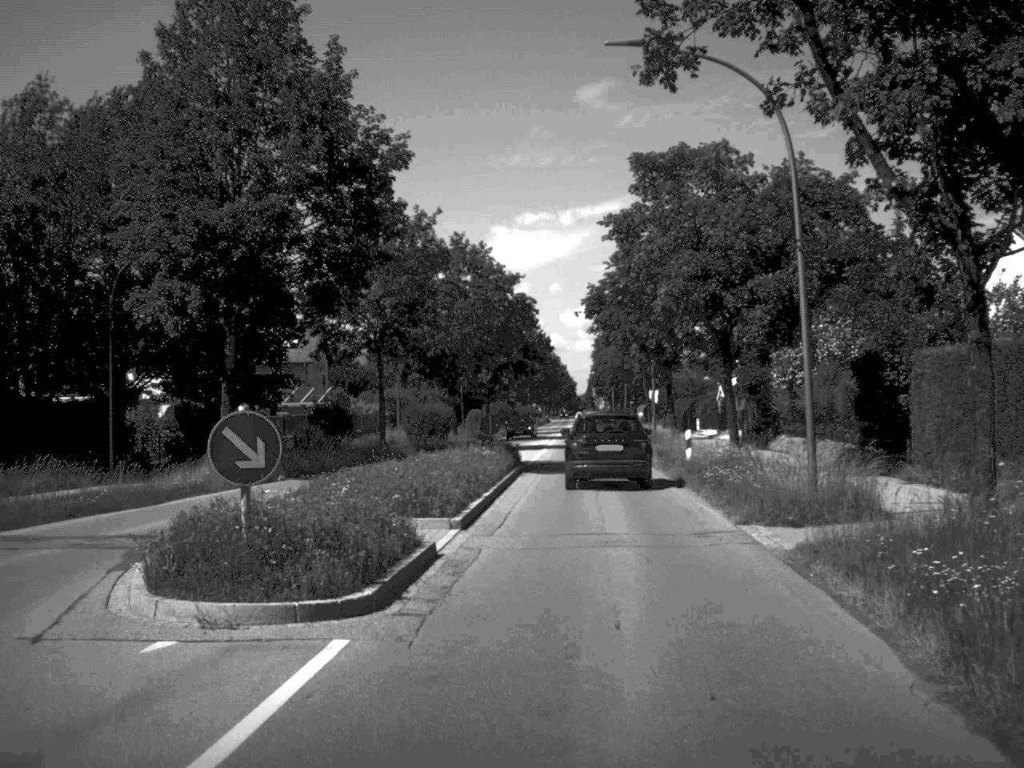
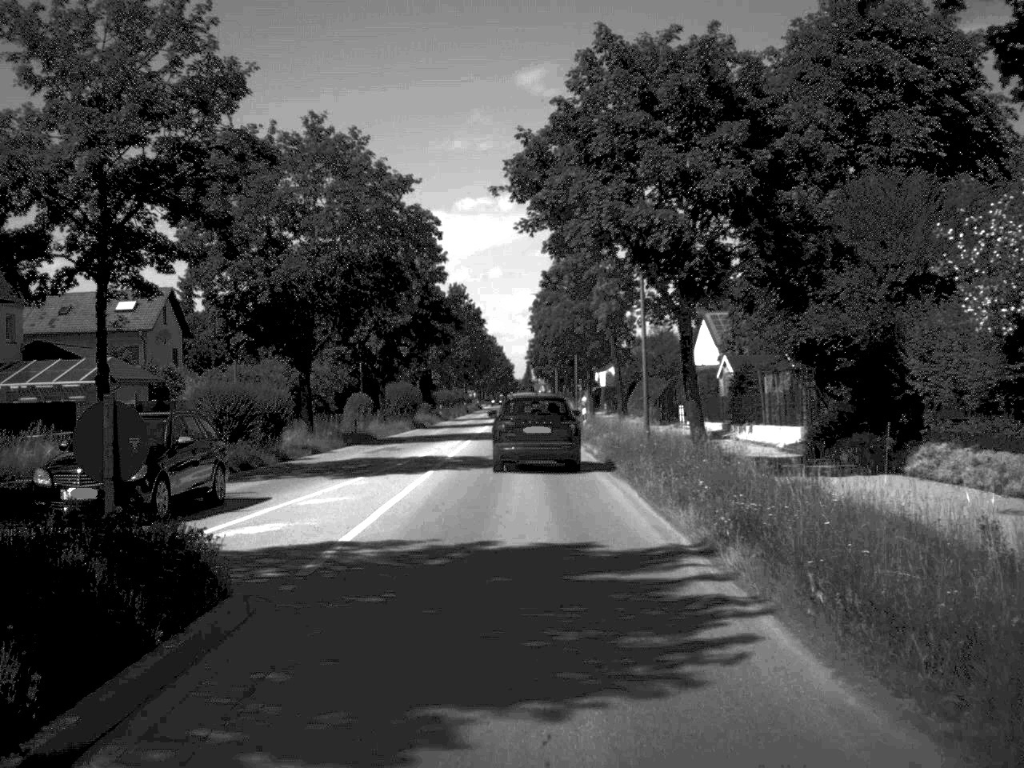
(+1.3, +27.7) m; +2°
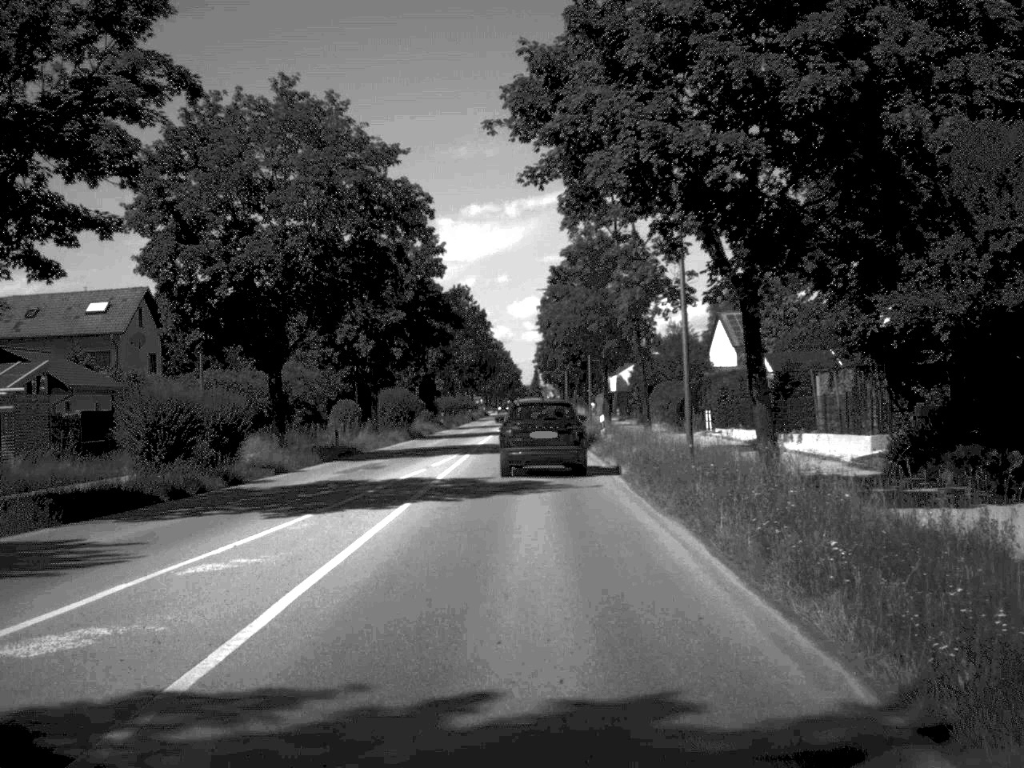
(0.0, +6.8) m; 0°
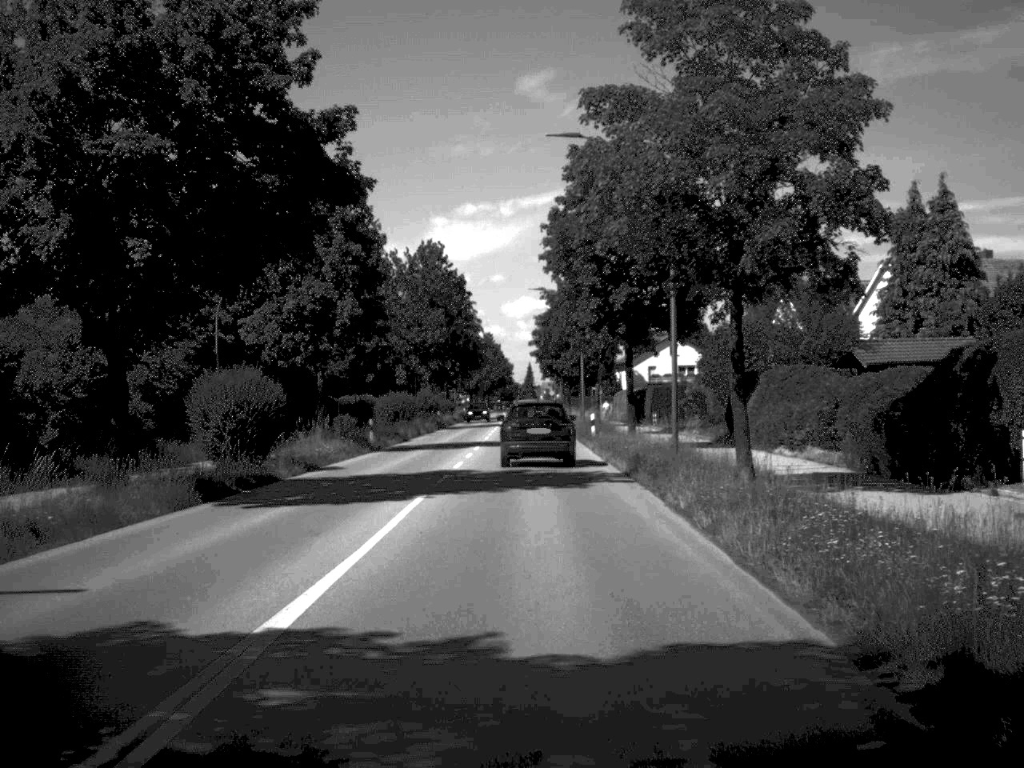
(-0.1, +38.0) m; 0°
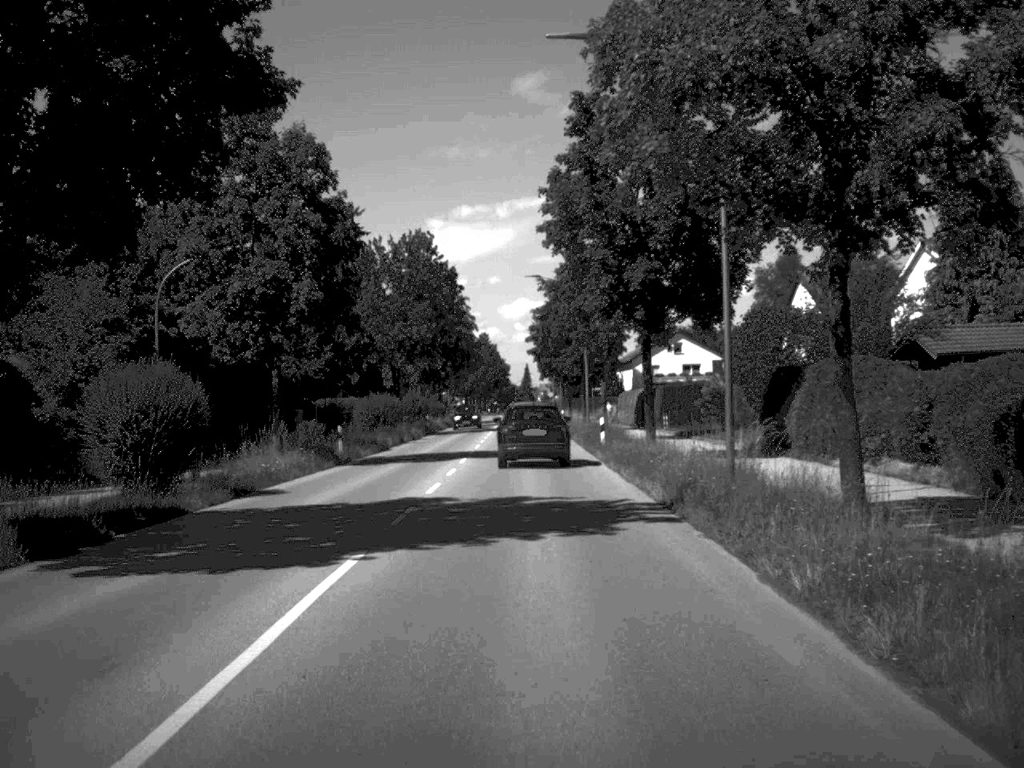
(0.0, +7.6) m; 0°
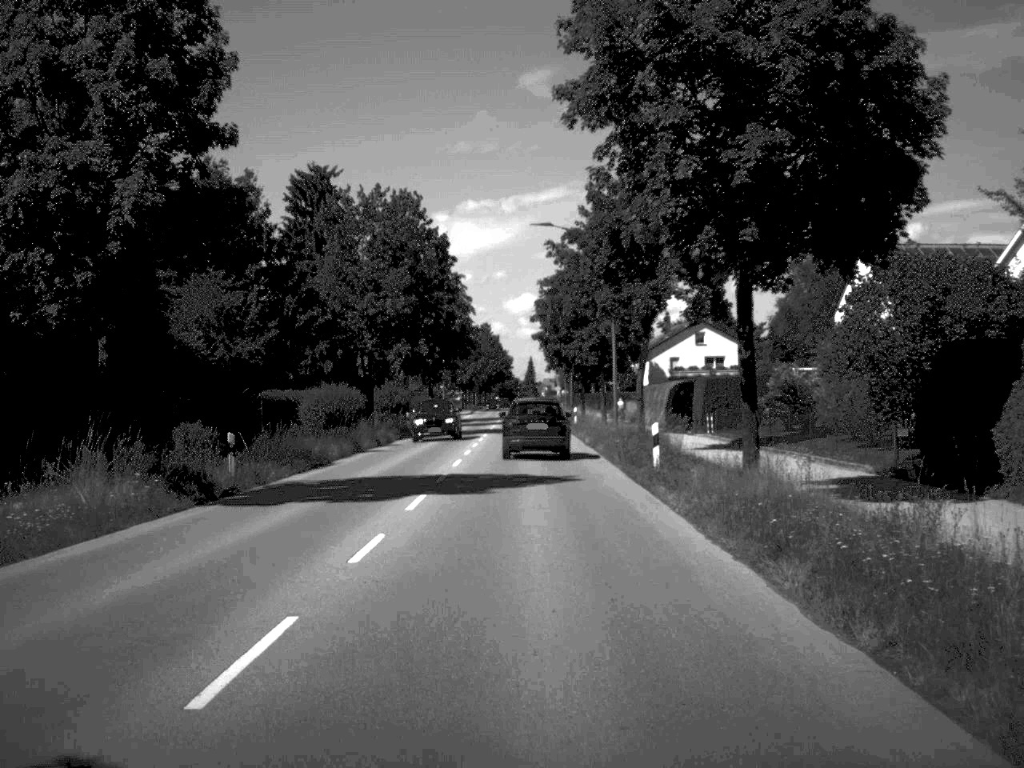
(0.0, +16.1) m; 0°
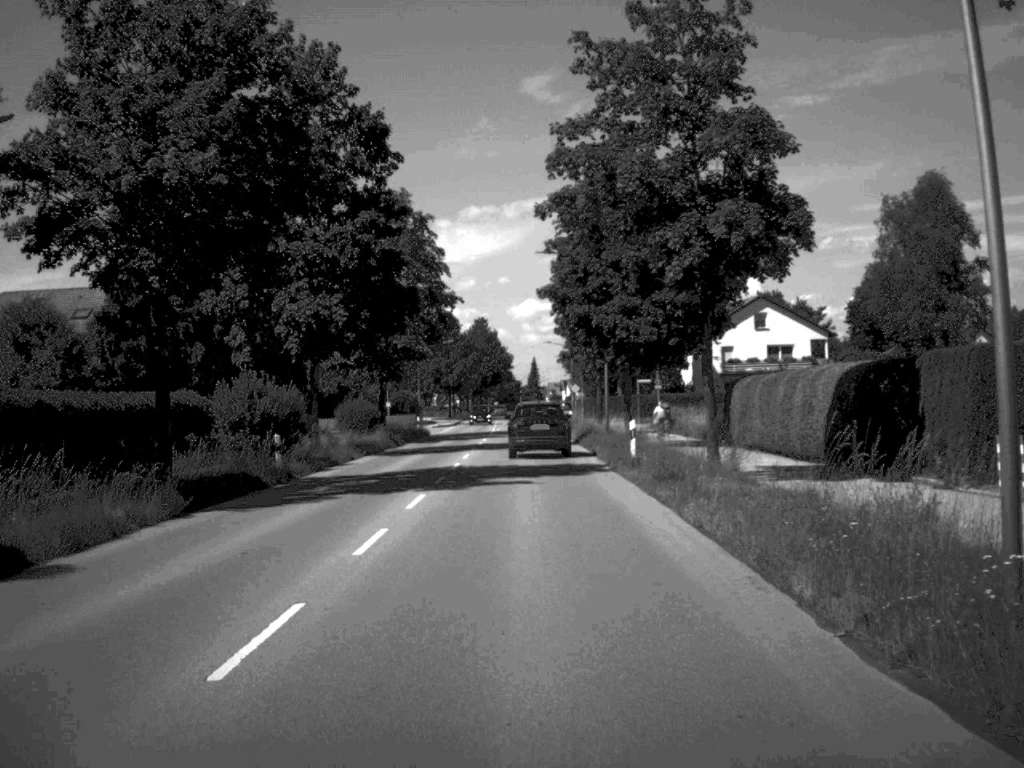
(0.0, +35.1) m; 0°
